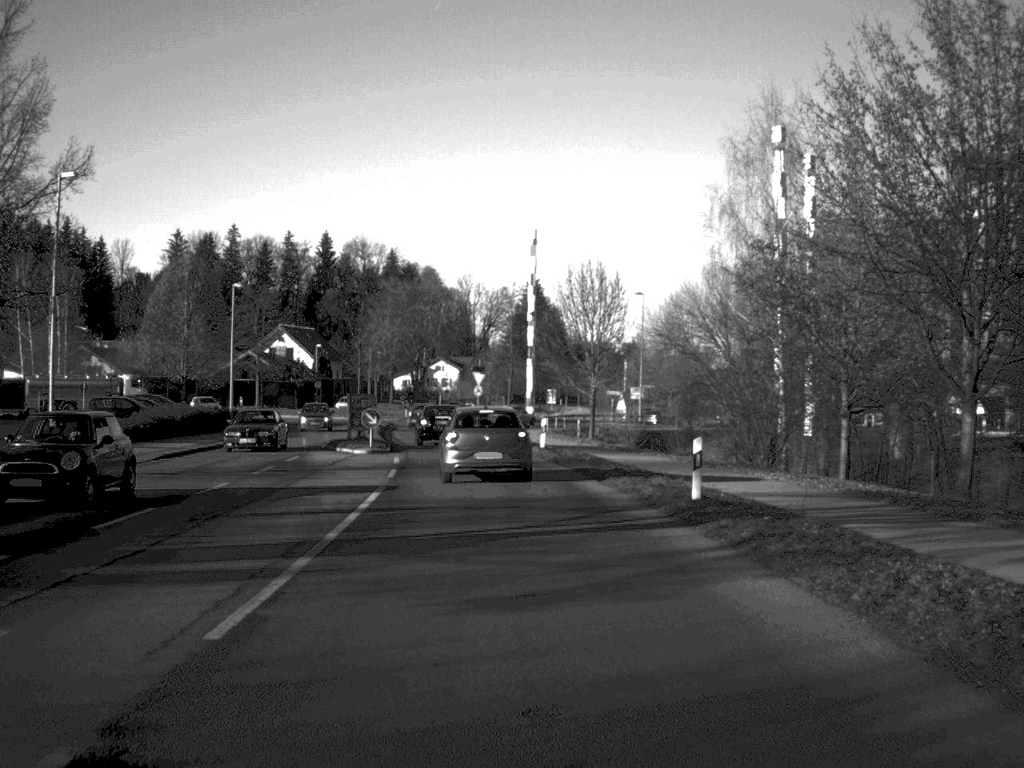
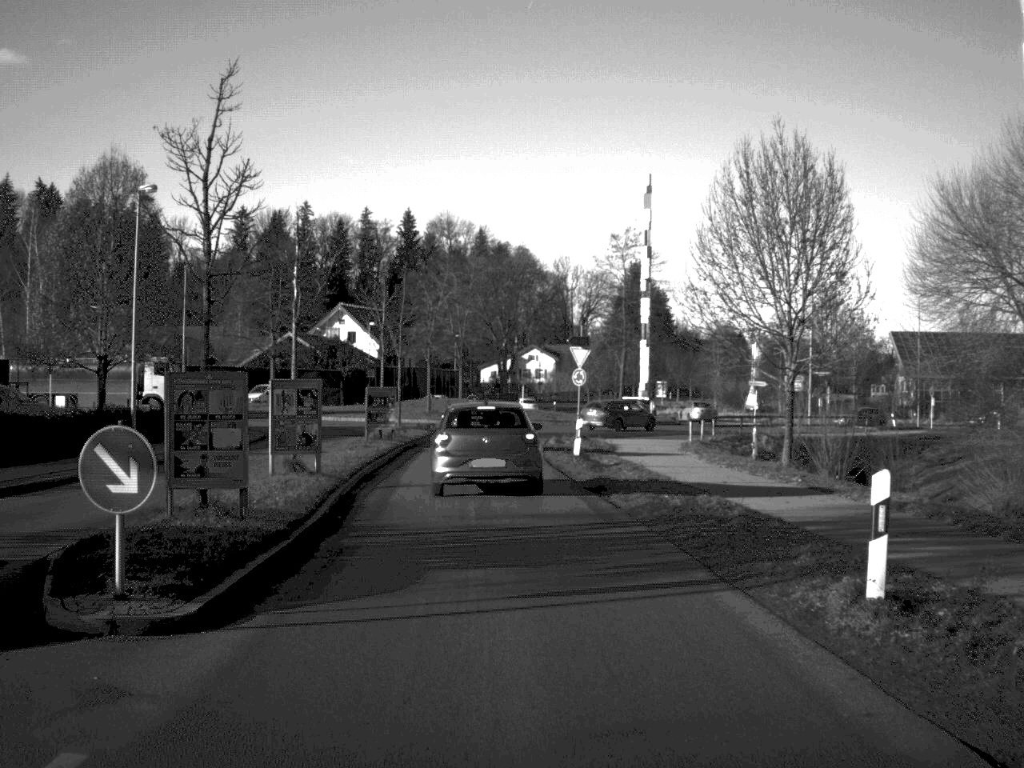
(-1.1, +29.9) m; -5°
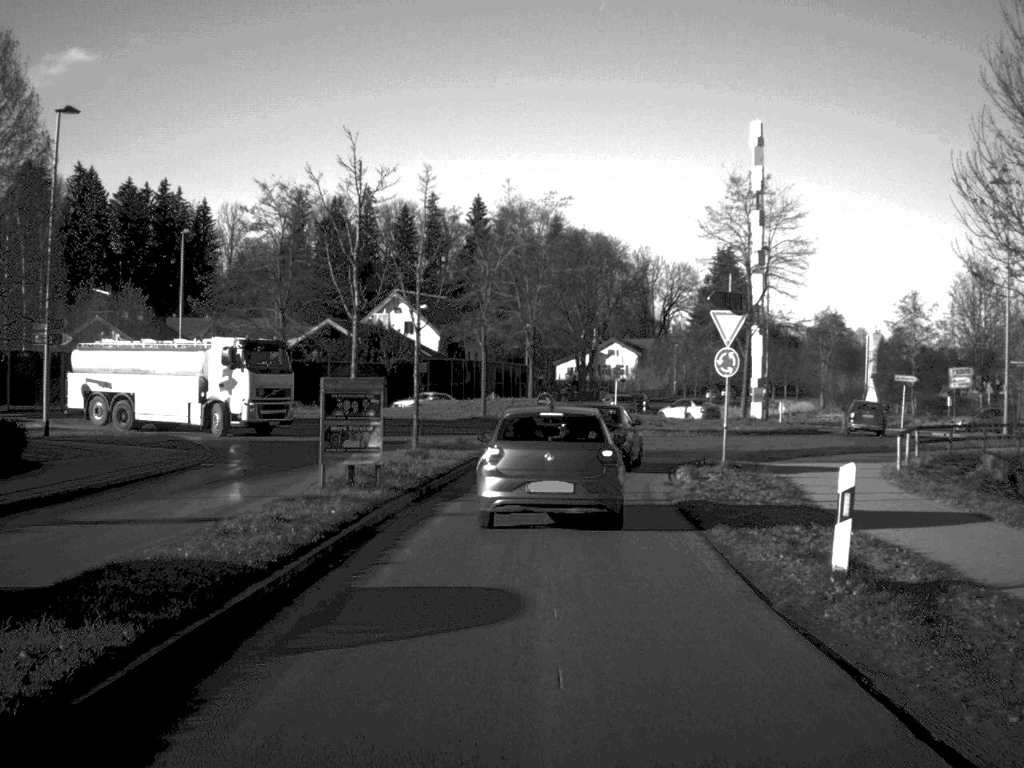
(-0.6, +19.0) m; -3°
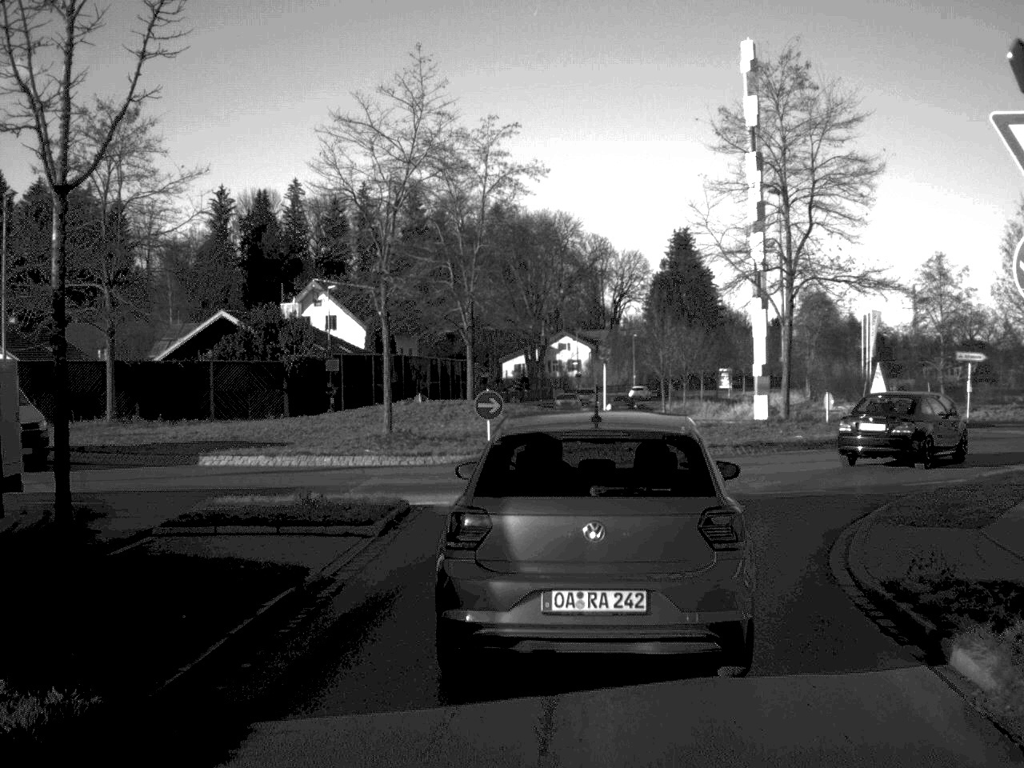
(+0.2, +18.3) m; +2°
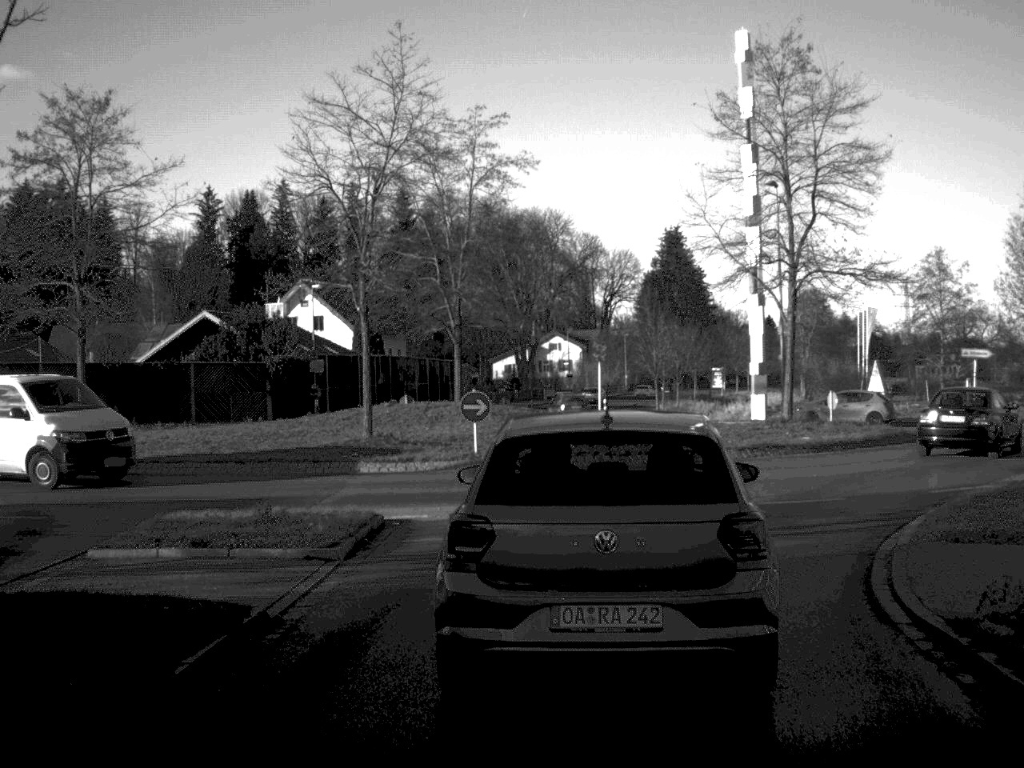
(0.0, +1.9) m; 0°
